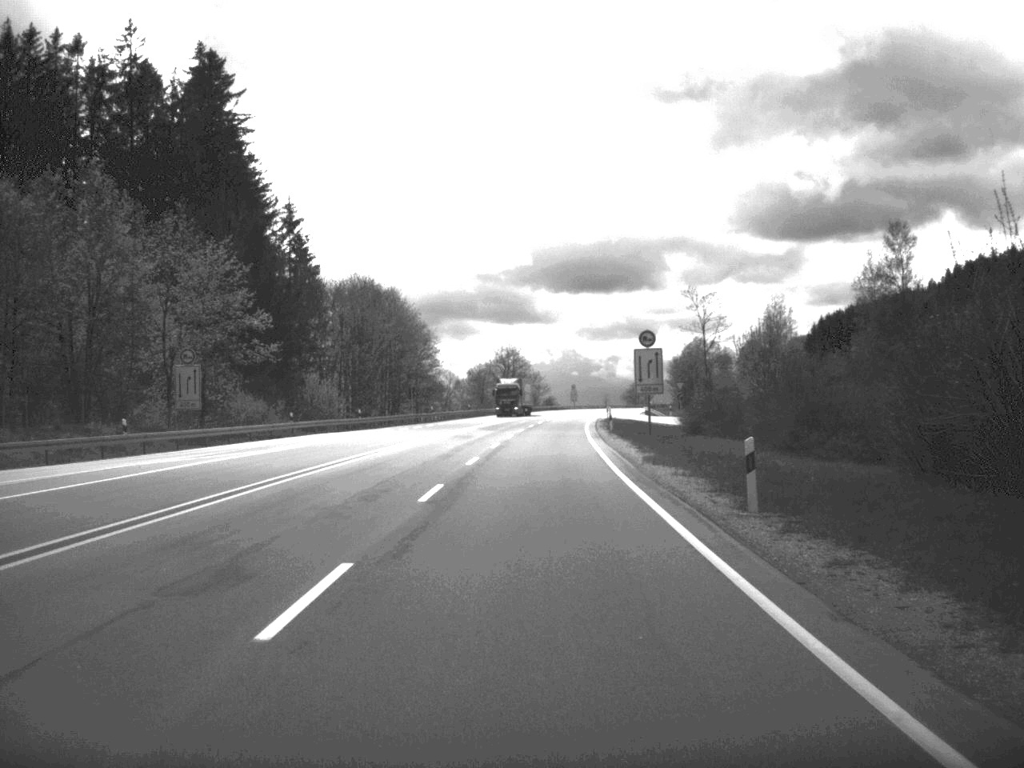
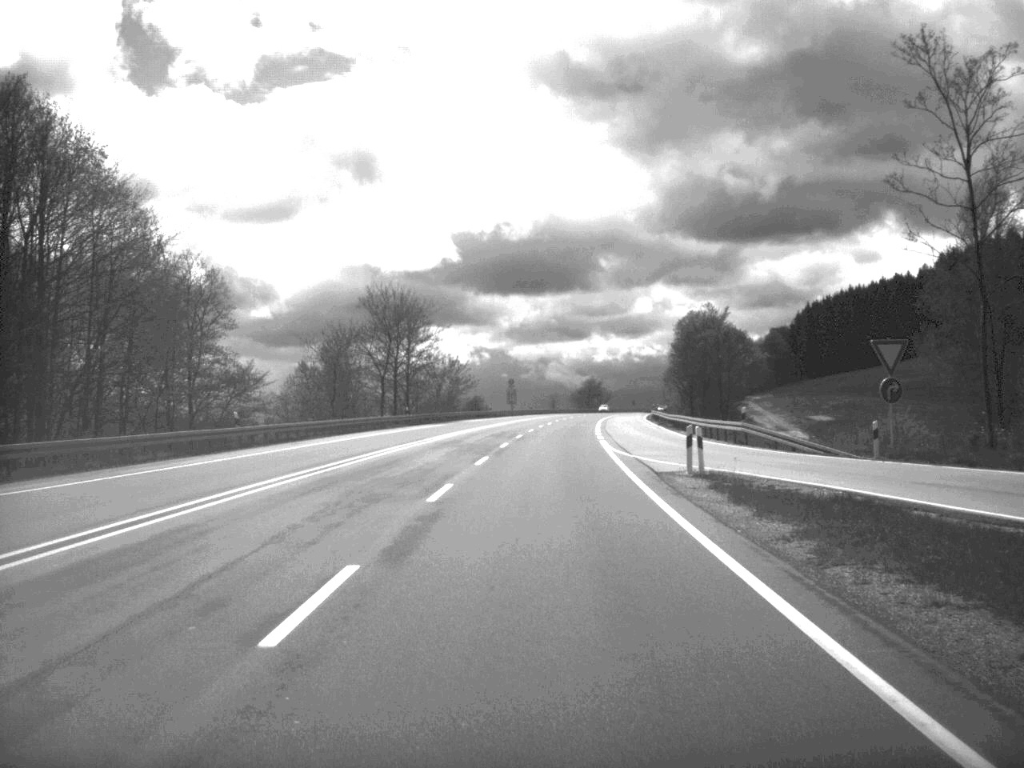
(+1.9, +83.0) m; +3°
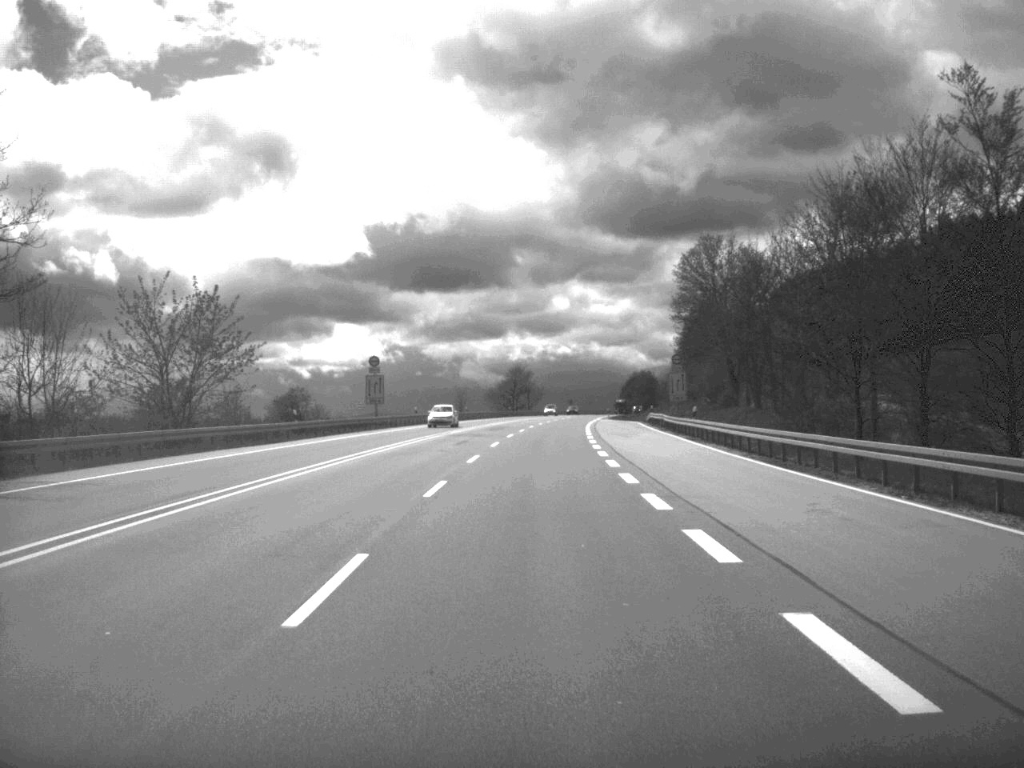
(+2.4, +82.0) m; +4°
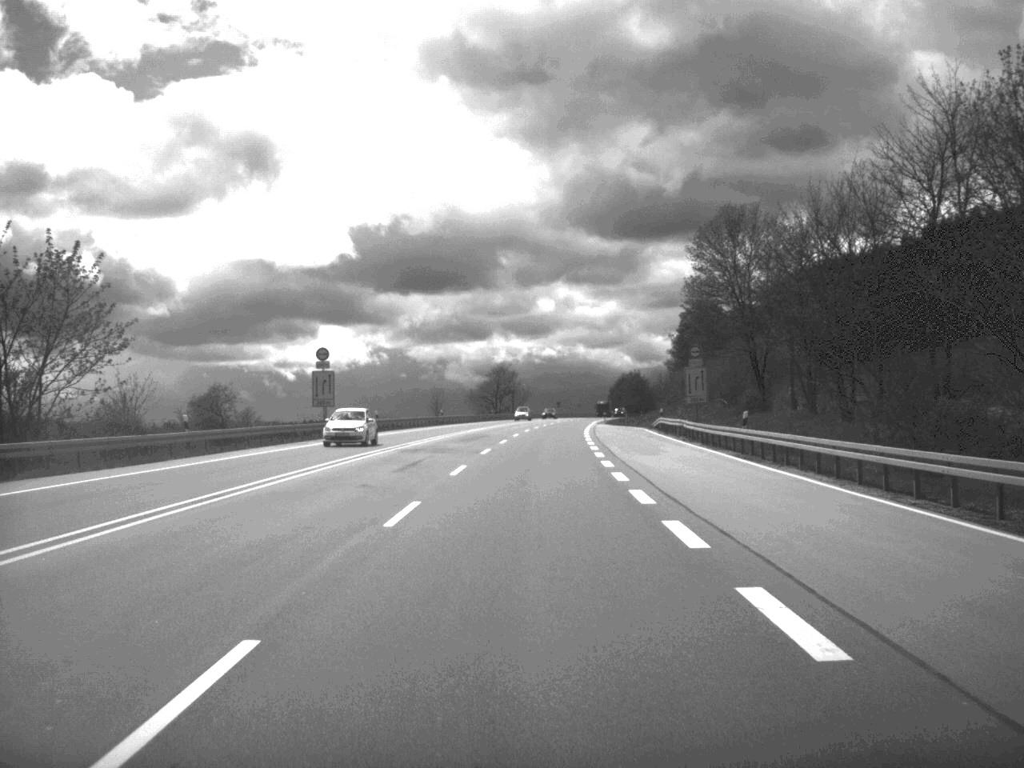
(+0.1, +16.4) m; +1°
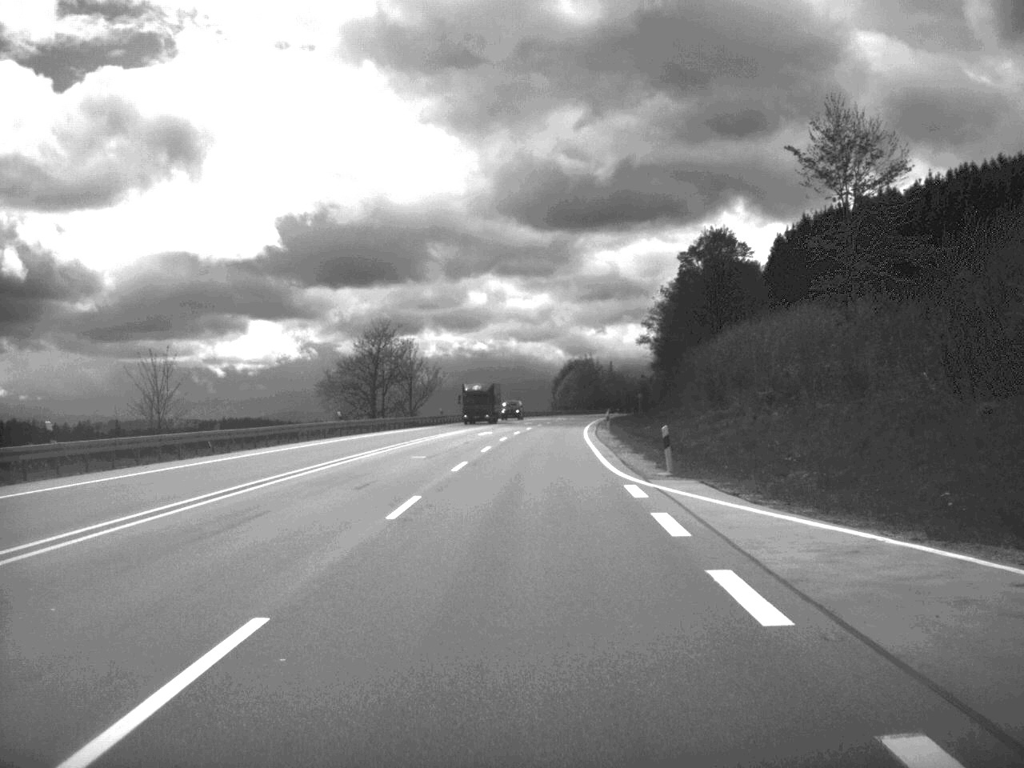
(+2.1, +82.0) m; +3°
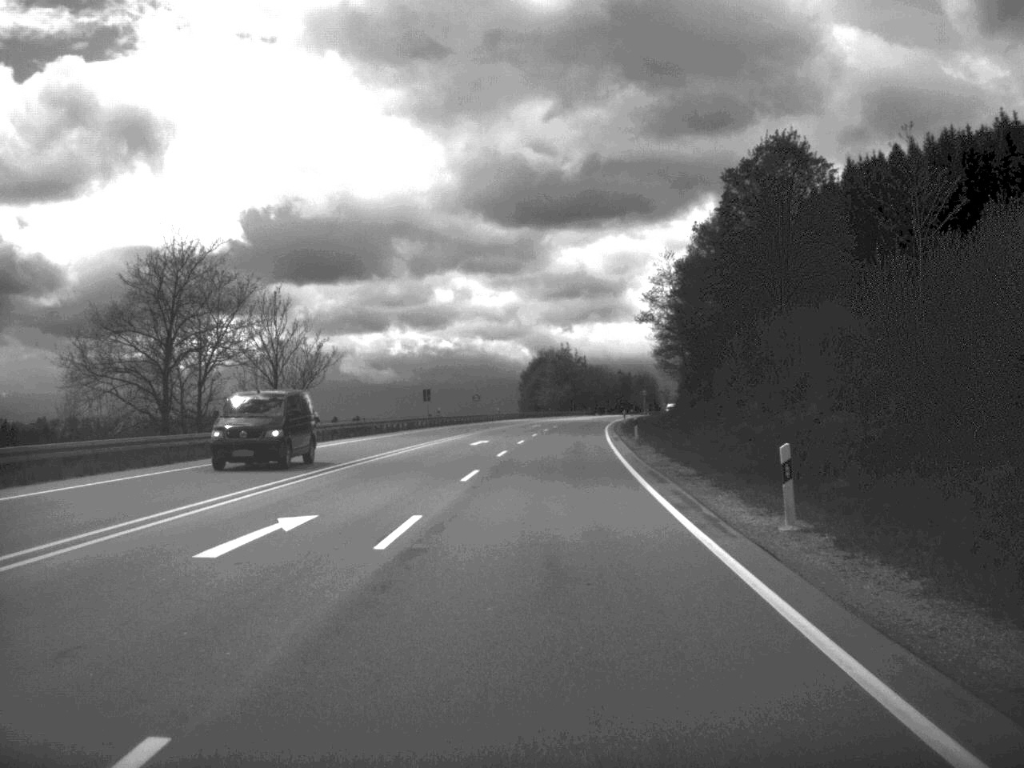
(+0.5, +50.5) m; +1°
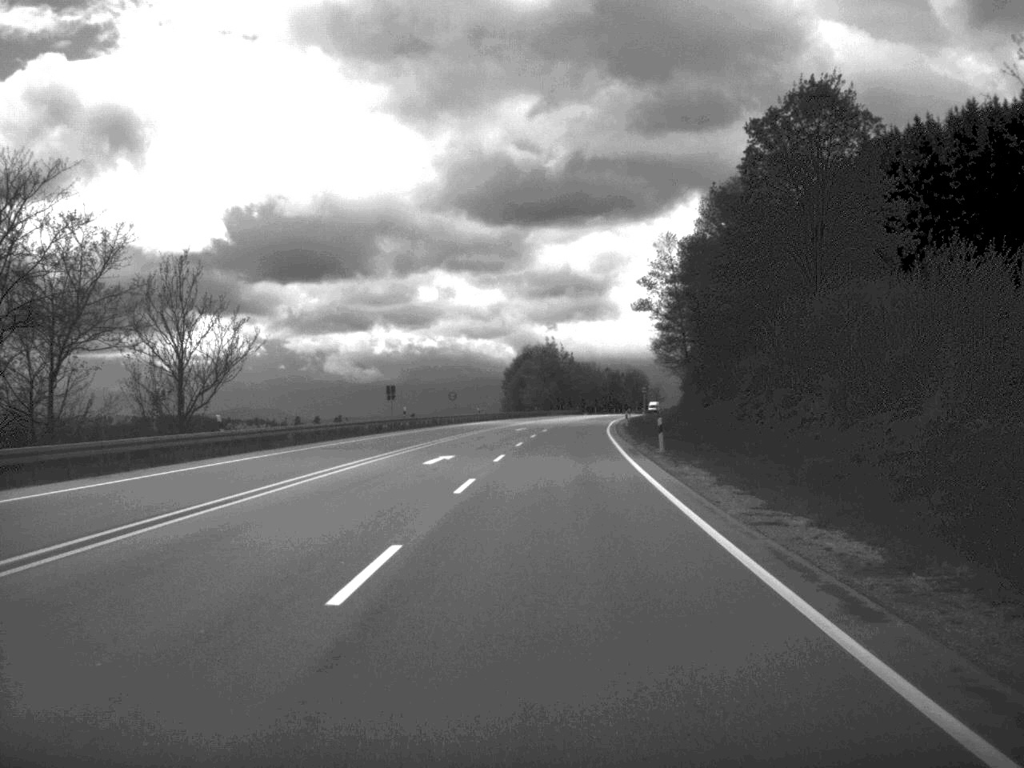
(+0.1, +15.6) m; +1°
